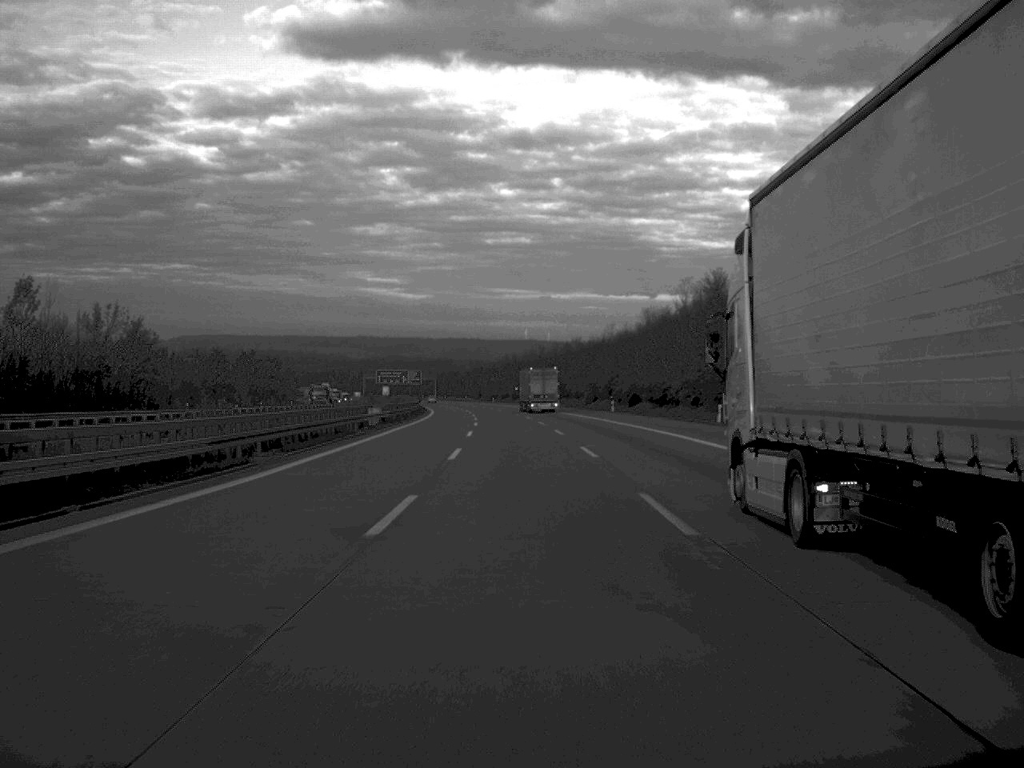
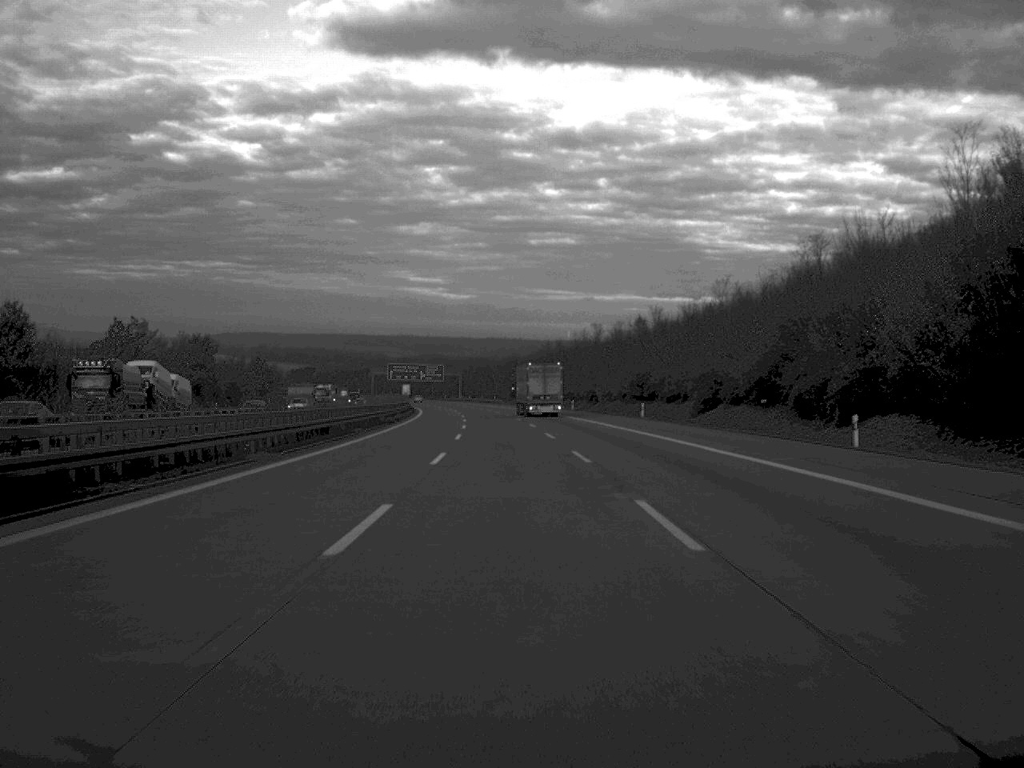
(-1.0, +73.6) m; -2°
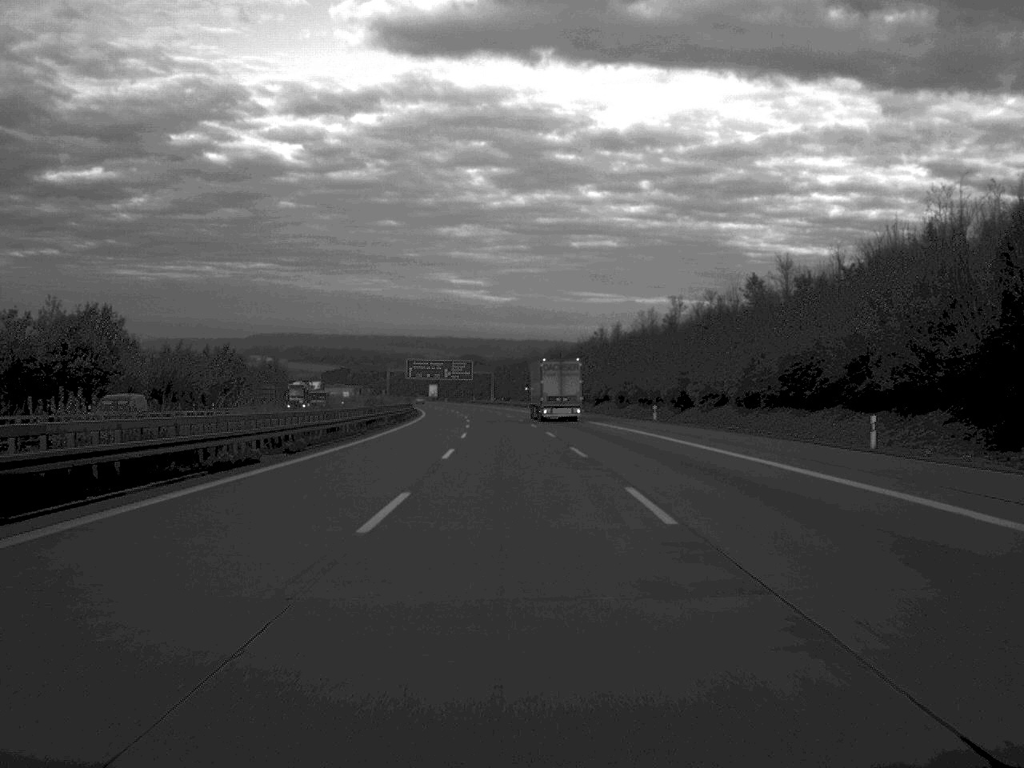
(-0.8, +50.9) m; -2°
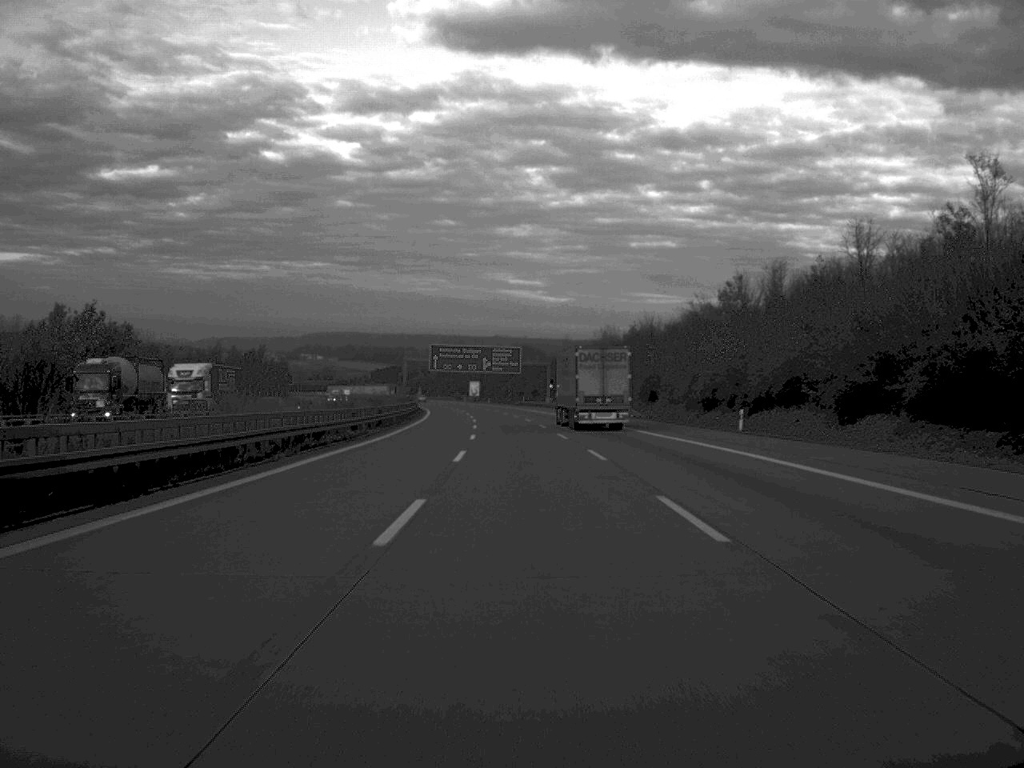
(-1.7, +73.5) m; -3°
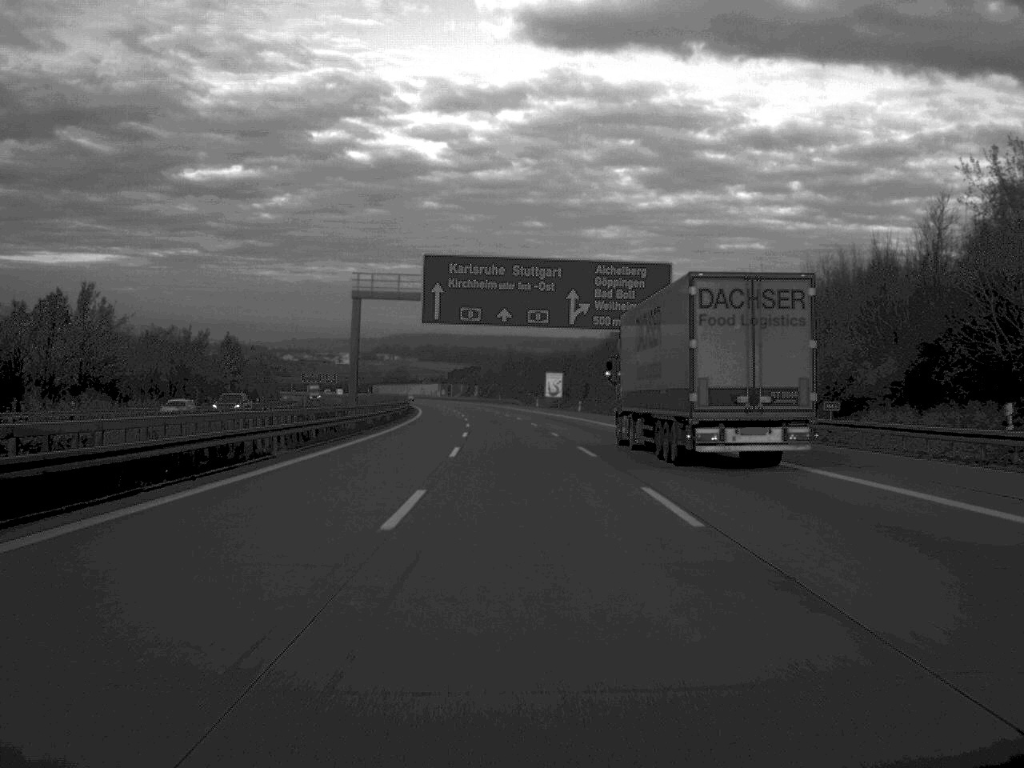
(-4.0, +124.4) m; -4°
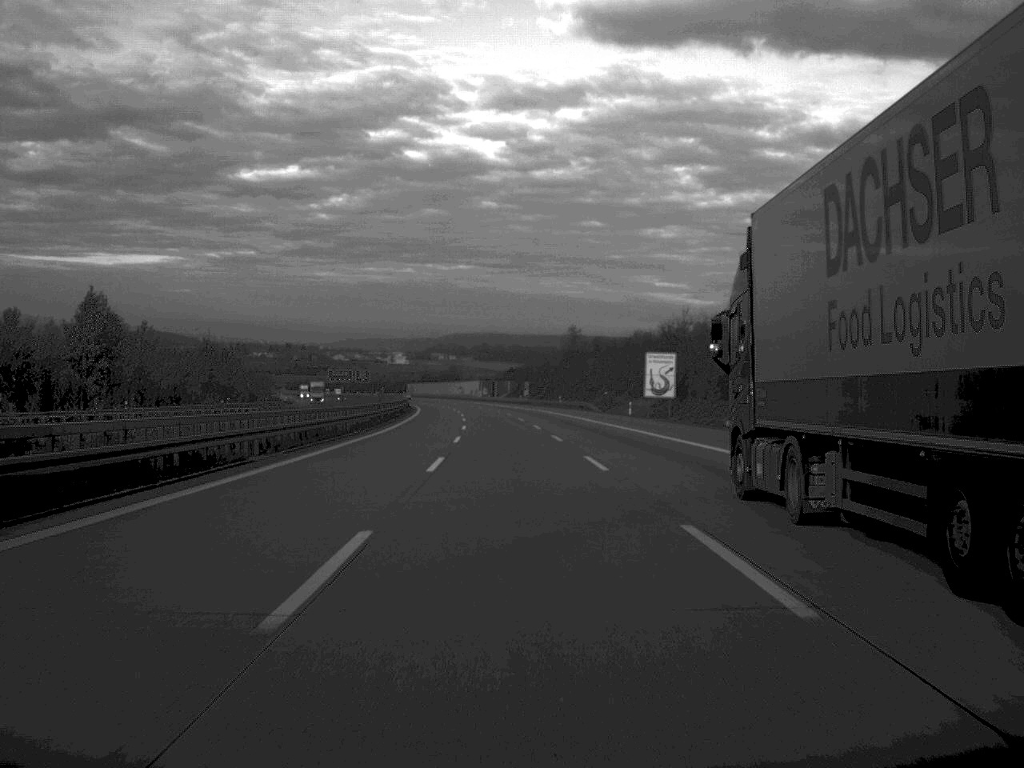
(-1.8, +77.4) m; -3°
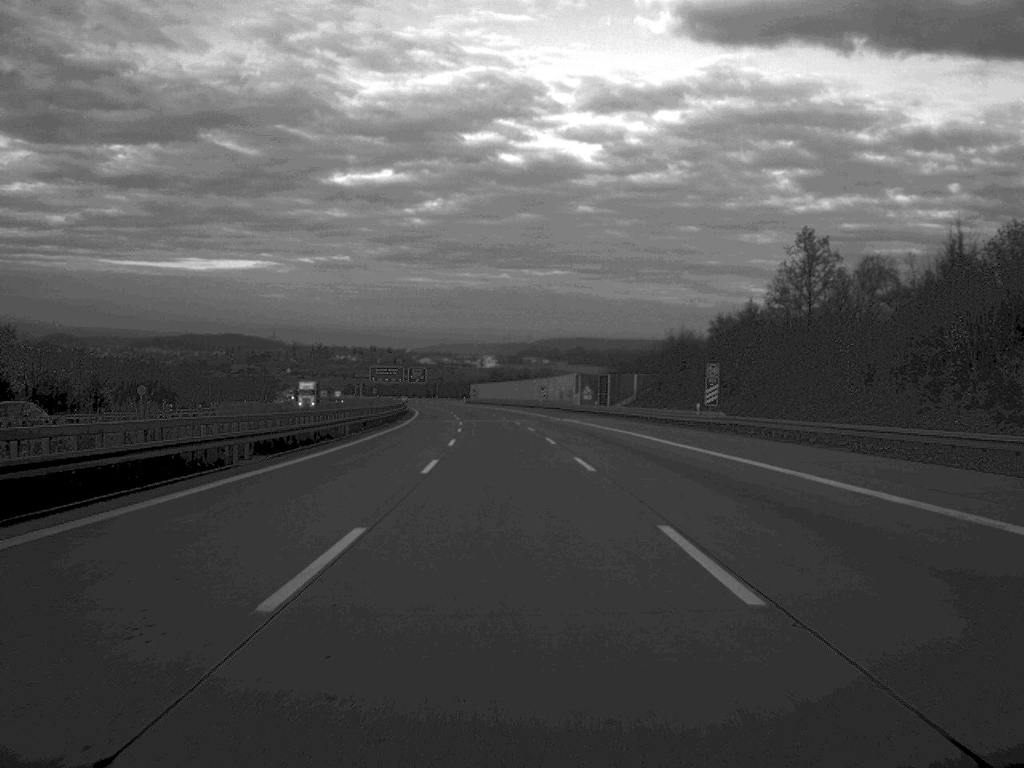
(-4.7, +124.7) m; -4°
